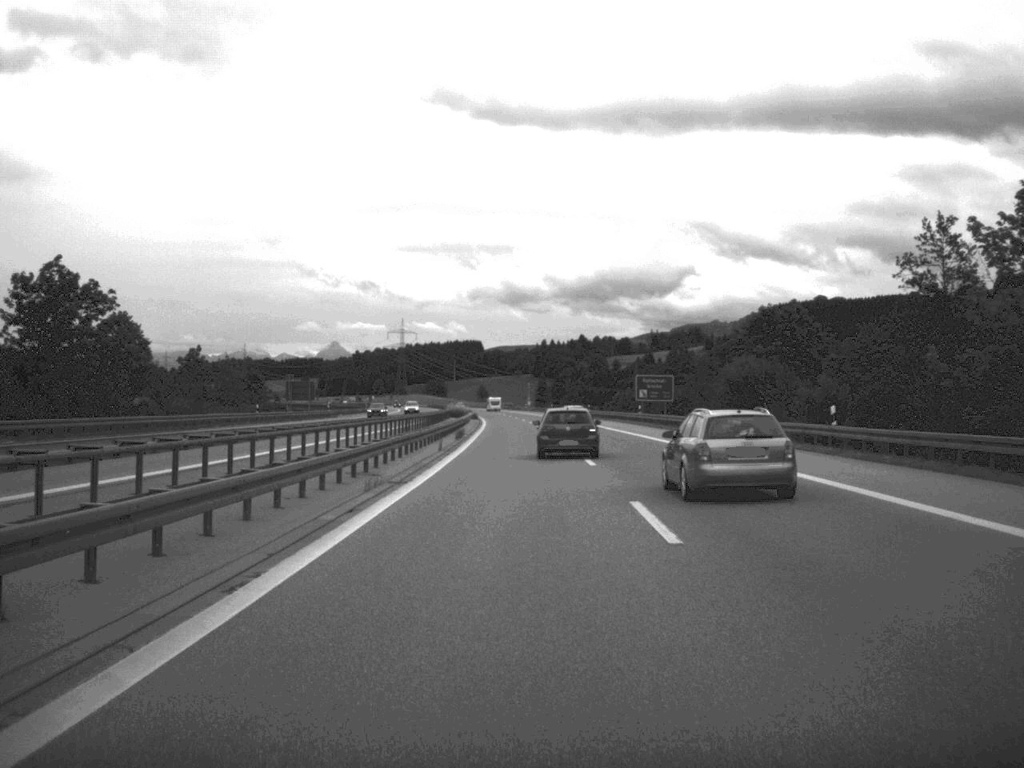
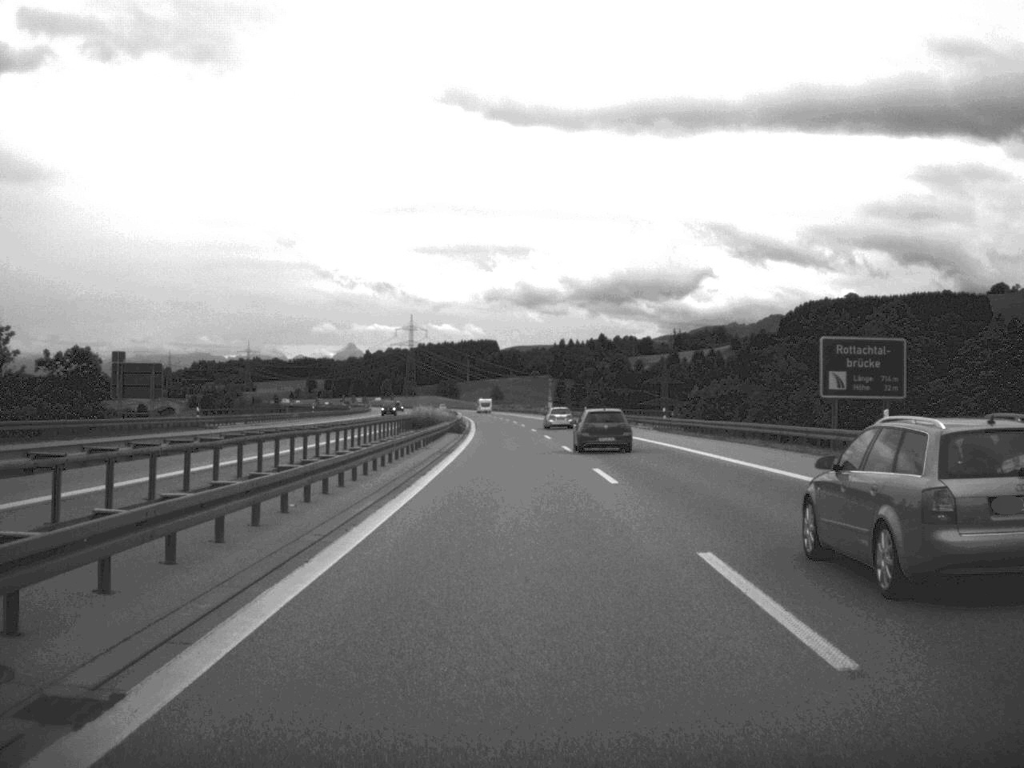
(-0.4, +59.8) m; -1°
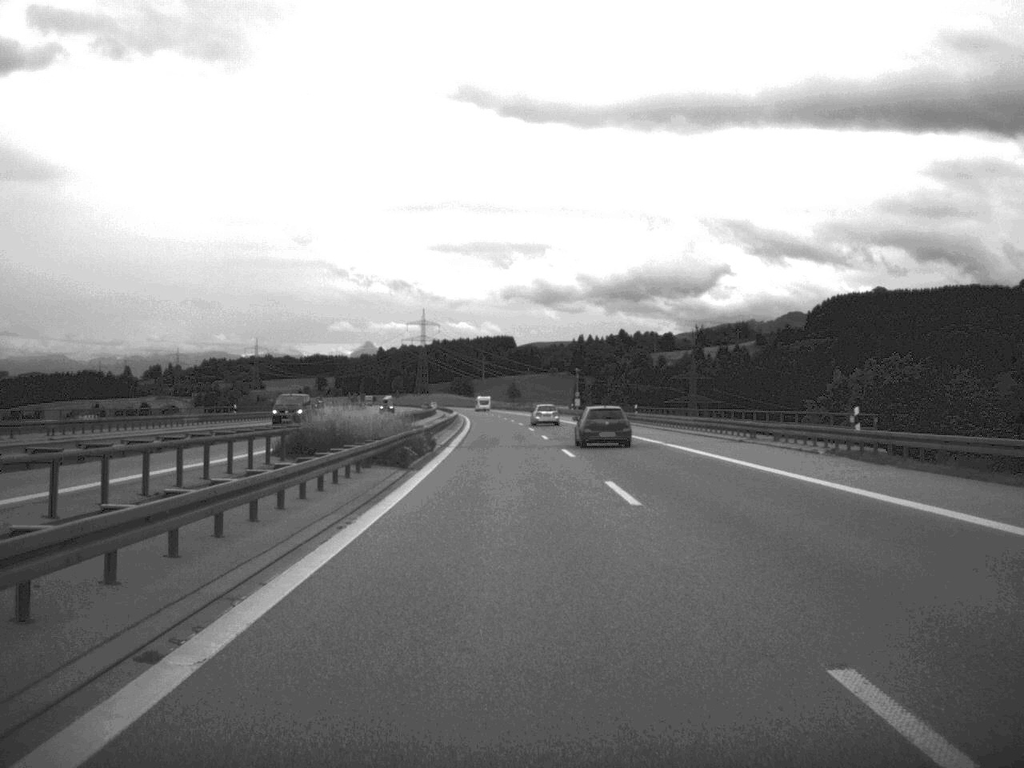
(-0.3, +41.1) m; -1°
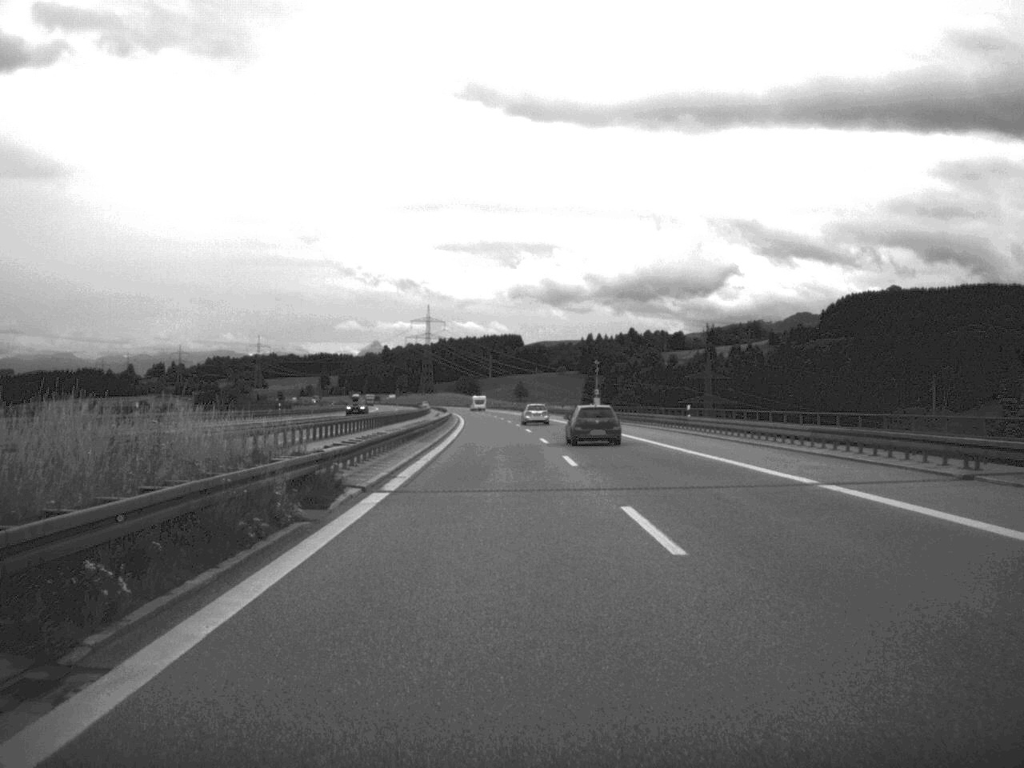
(-0.1, +24.0) m; 0°
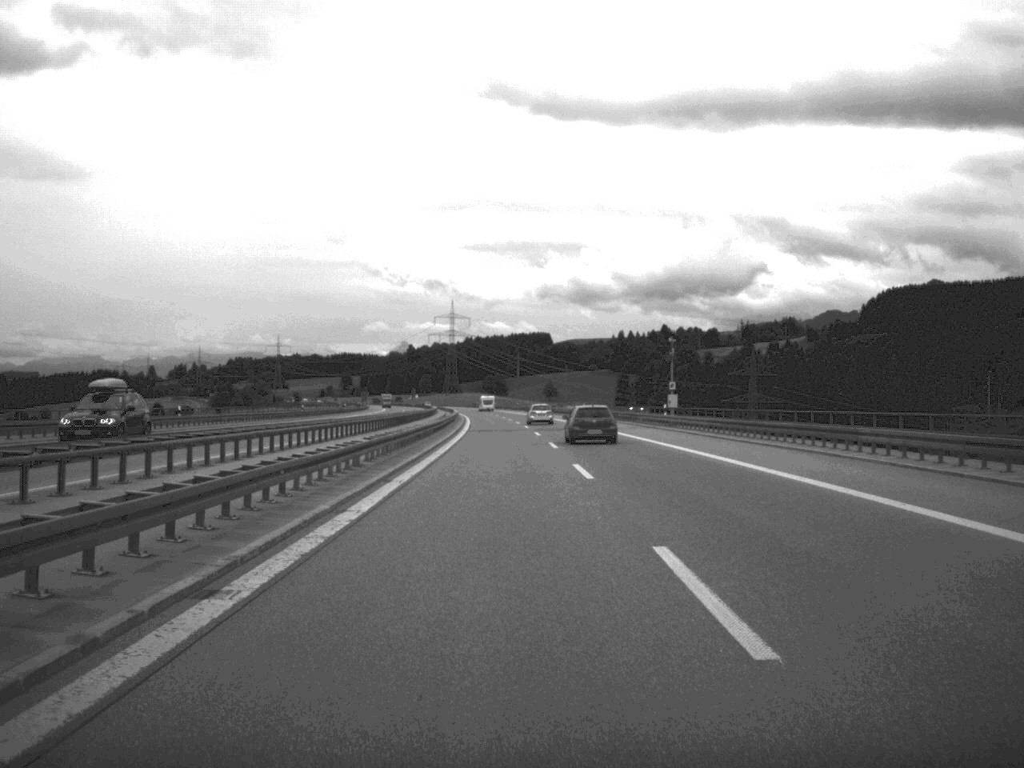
(-0.5, +40.3) m; -1°
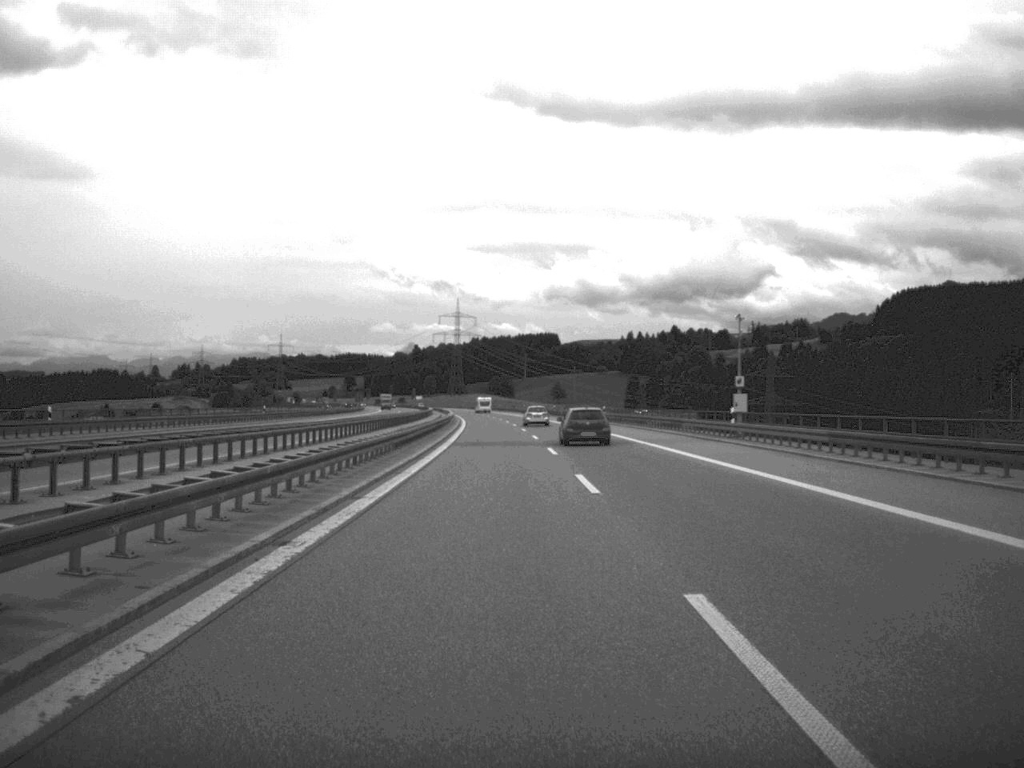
(-0.1, +21.2) m; 0°
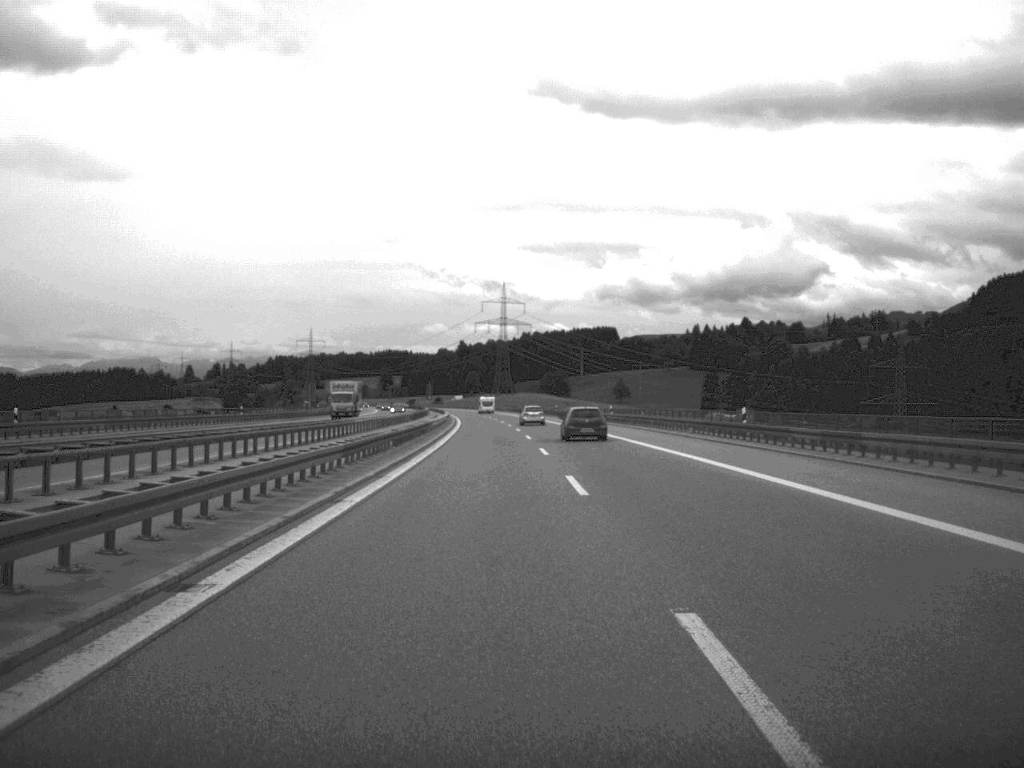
(-2.6, +106.4) m; -2°
